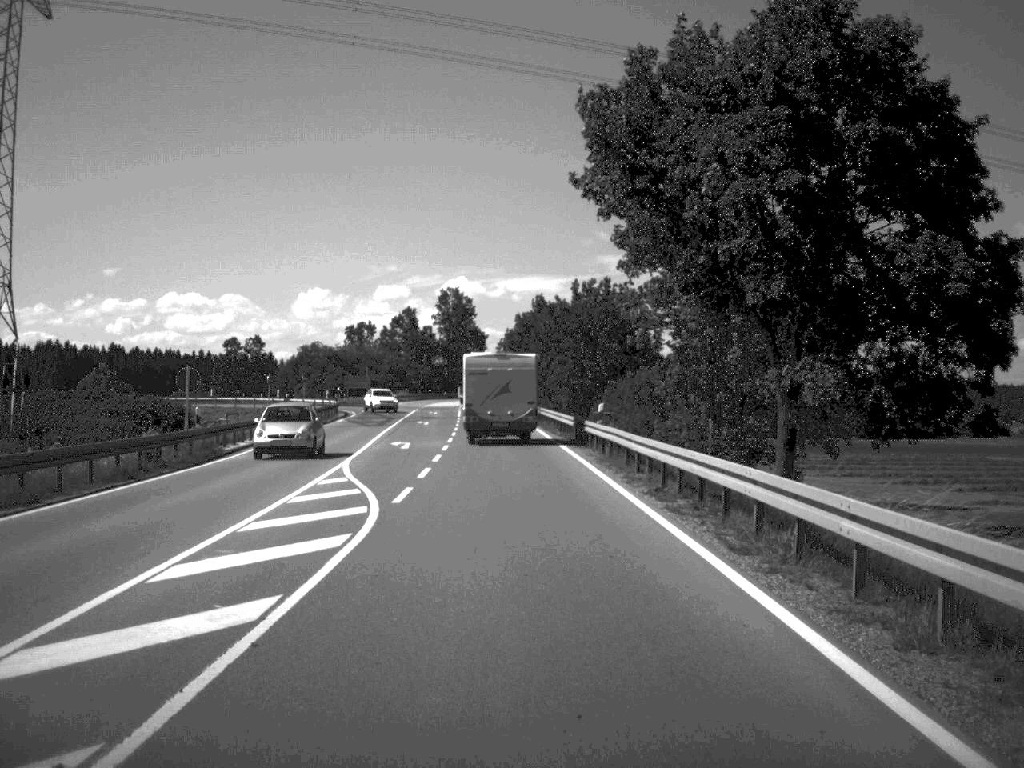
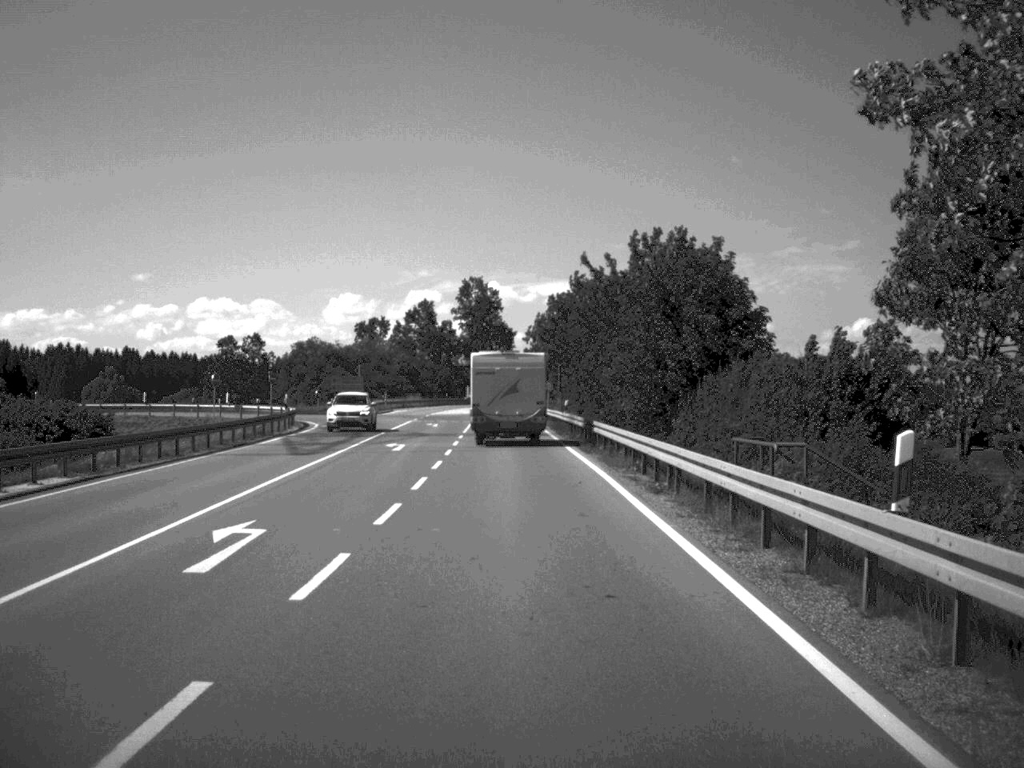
(-0.3, +26.1) m; -2°
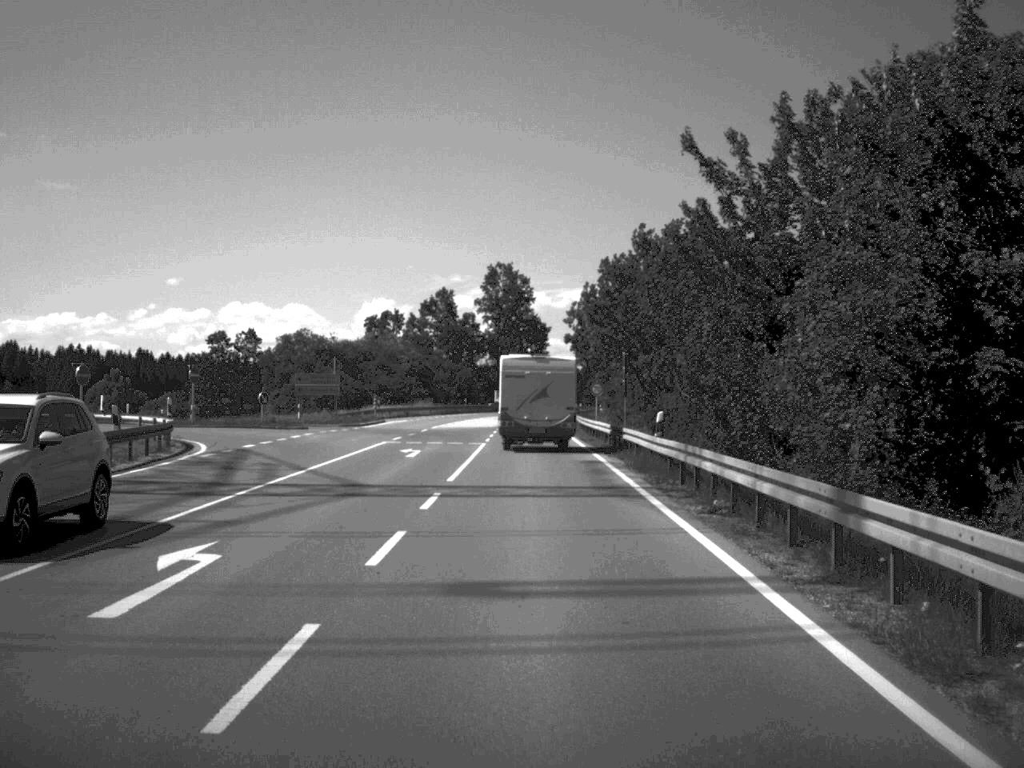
(-0.4, +27.2) m; -1°
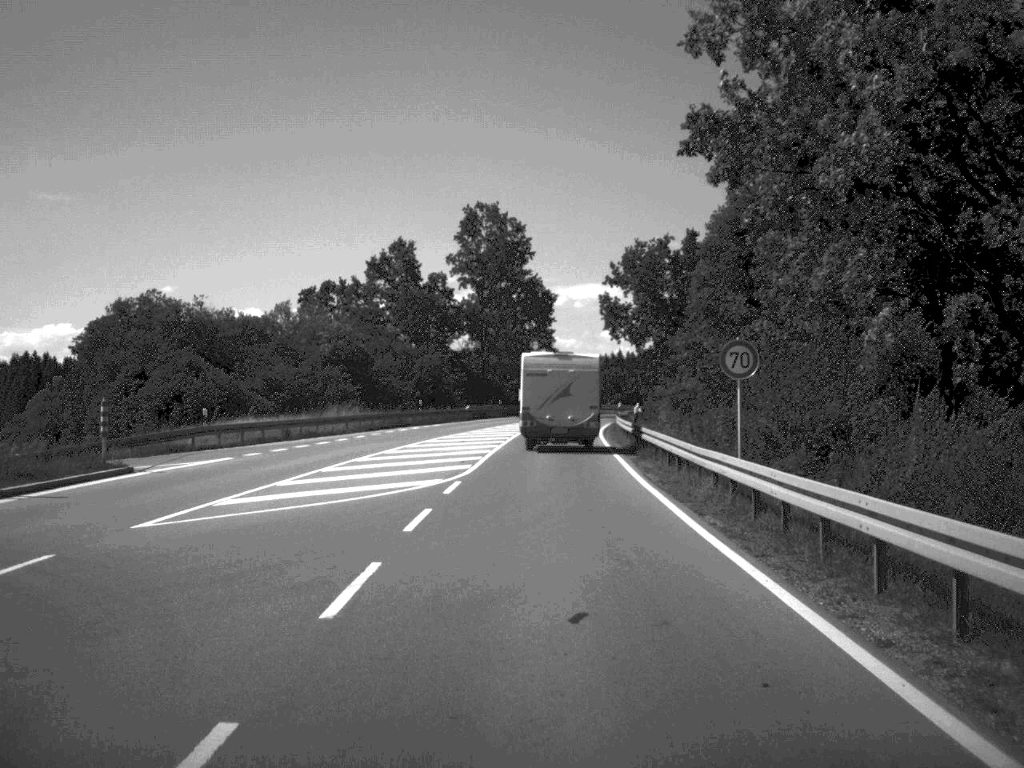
(-0.1, +48.8) m; 0°
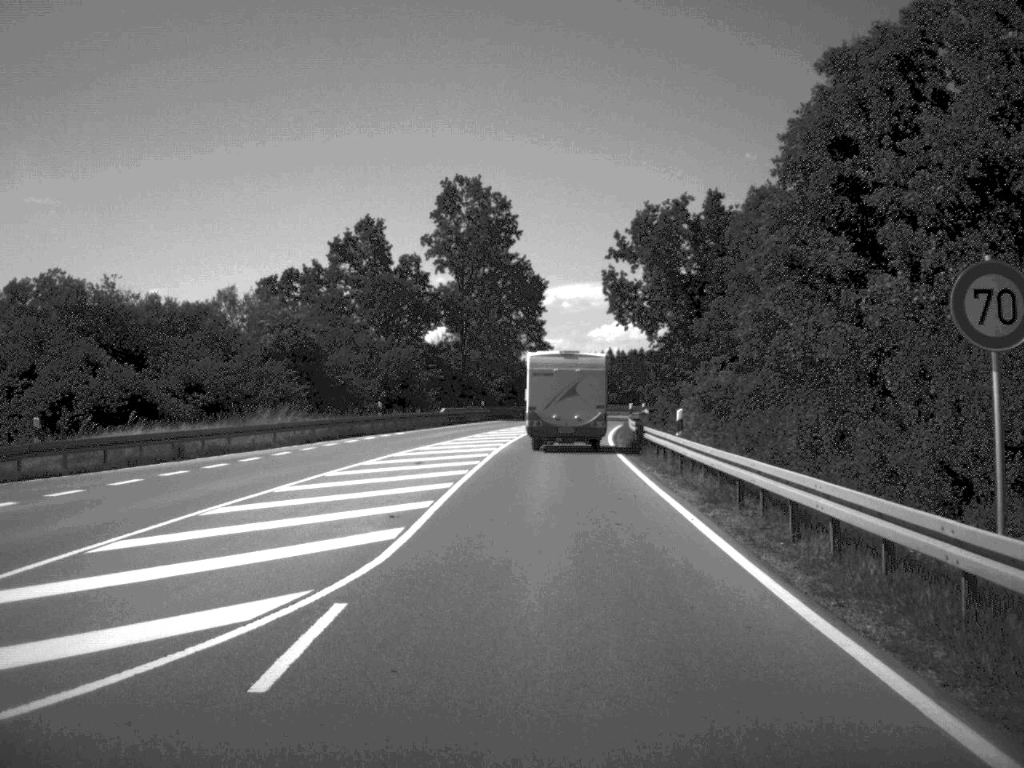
(+0.1, +13.9) m; +1°
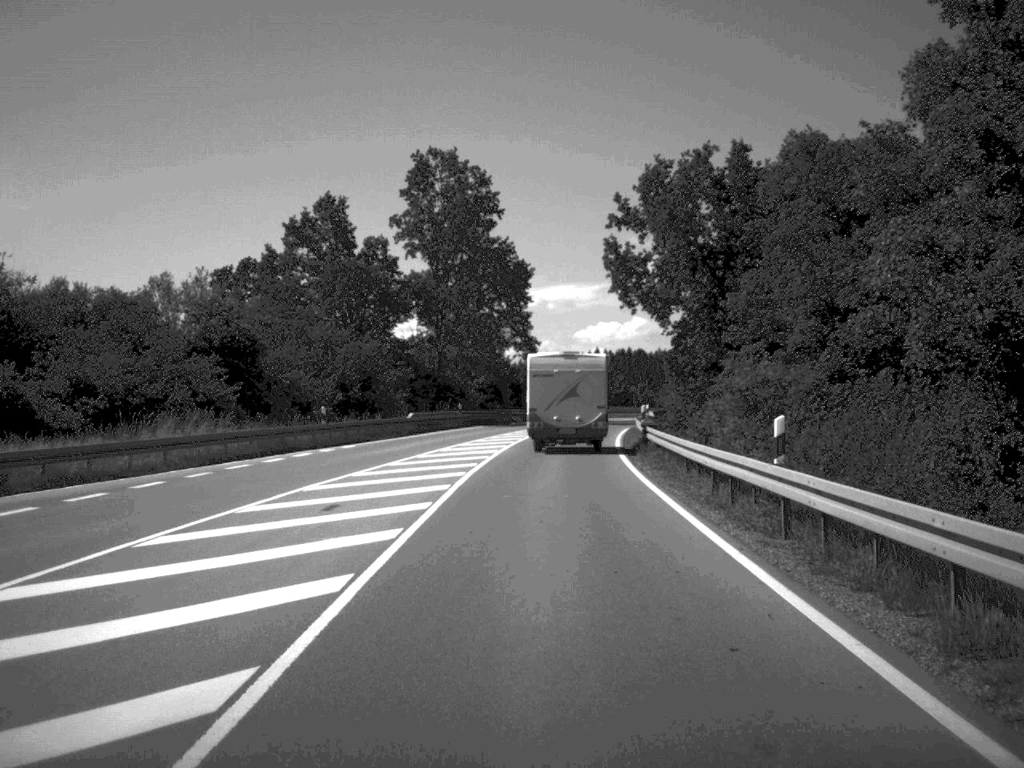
(+0.1, +11.6) m; +1°
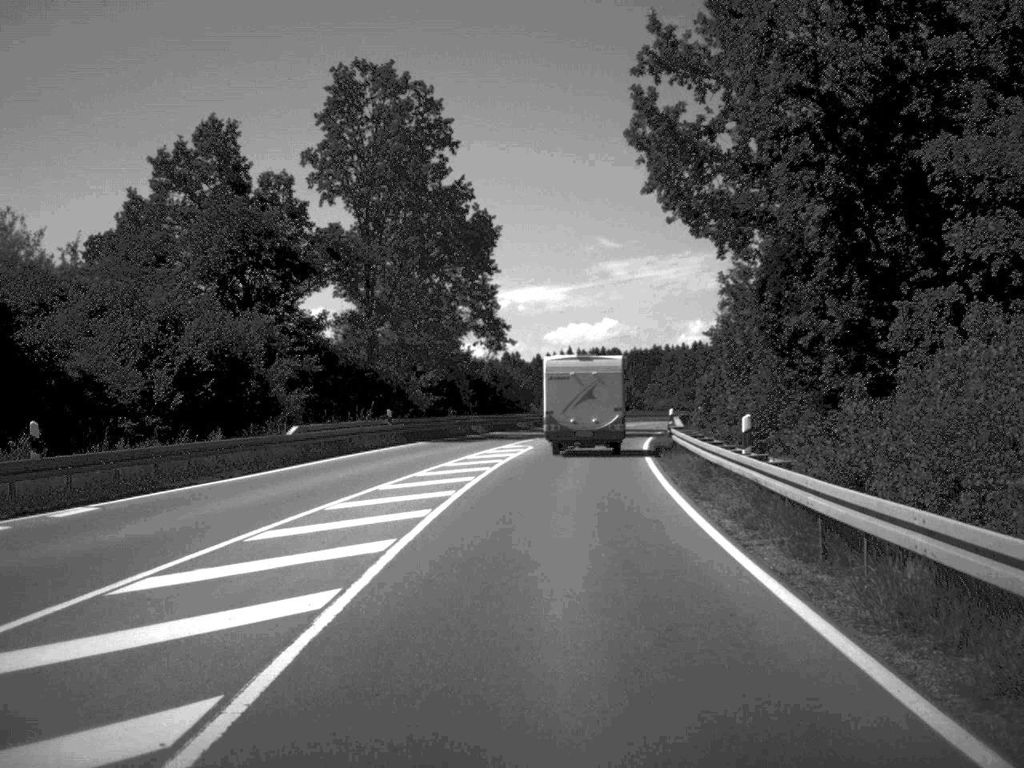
(+0.3, +23.5) m; +1°
